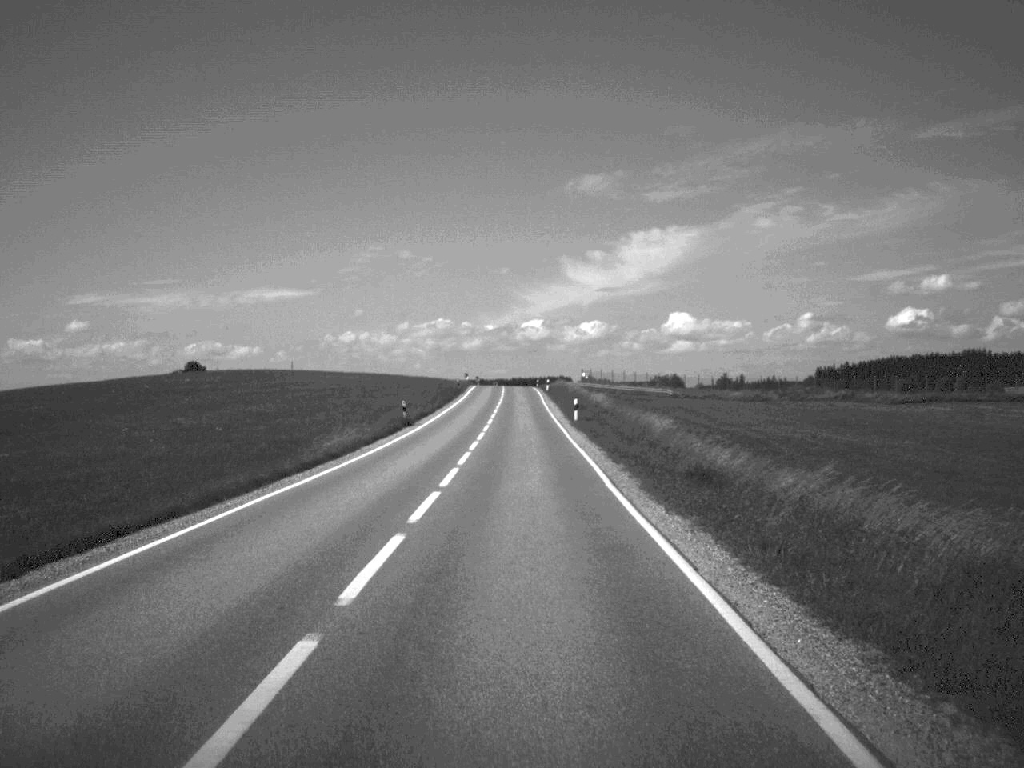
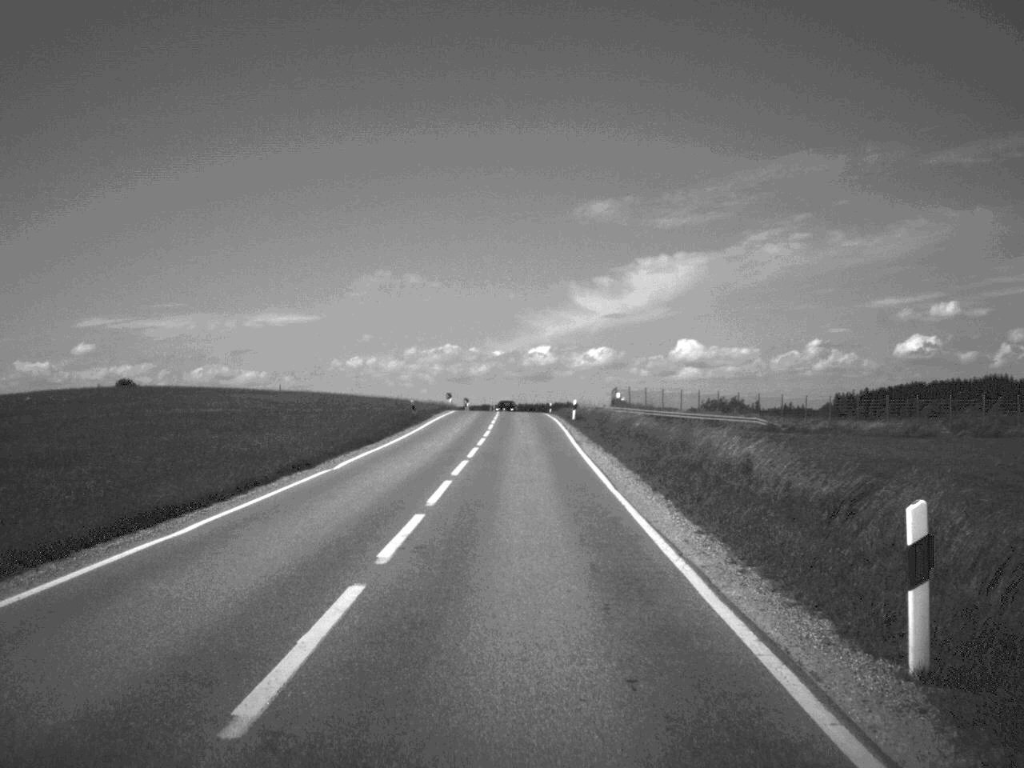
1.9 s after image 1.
(-0.2, +45.2) m; 0°
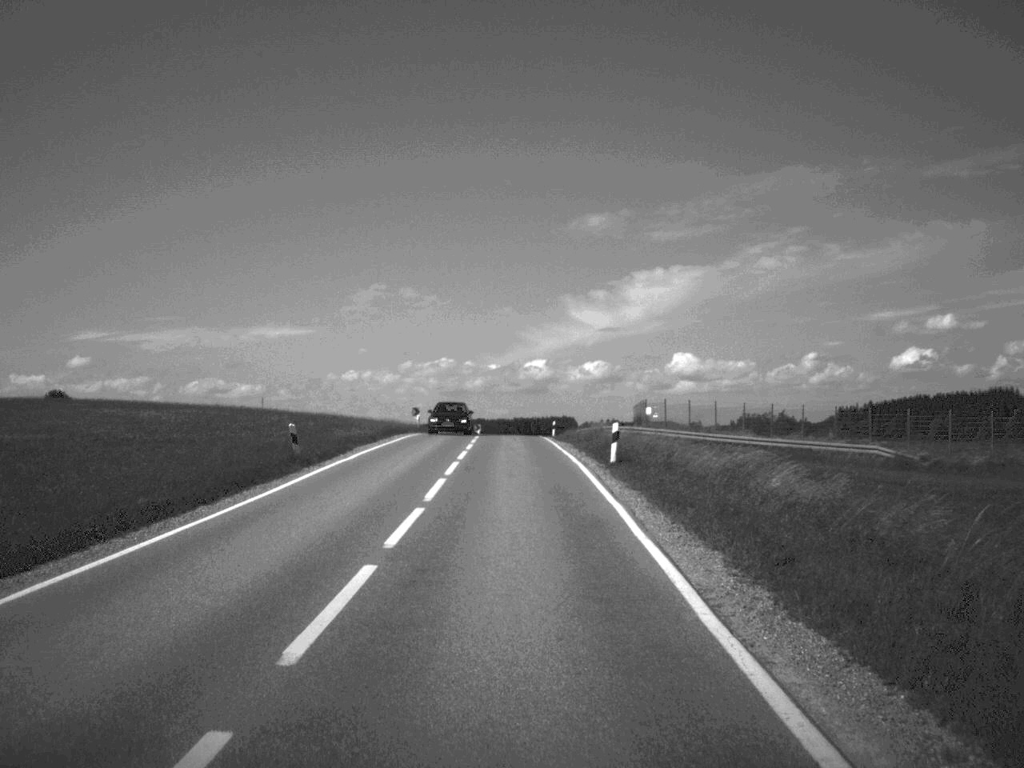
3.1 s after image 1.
(+0.1, +28.0) m; 0°
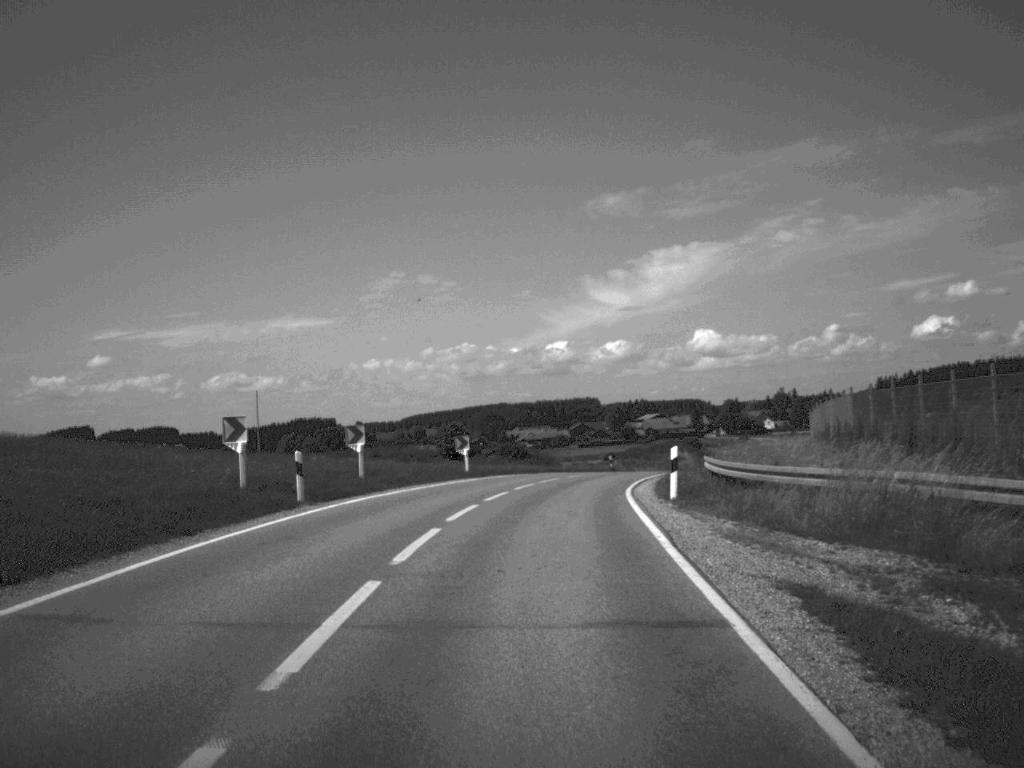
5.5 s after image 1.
(-0.7, +53.6) m; -1°
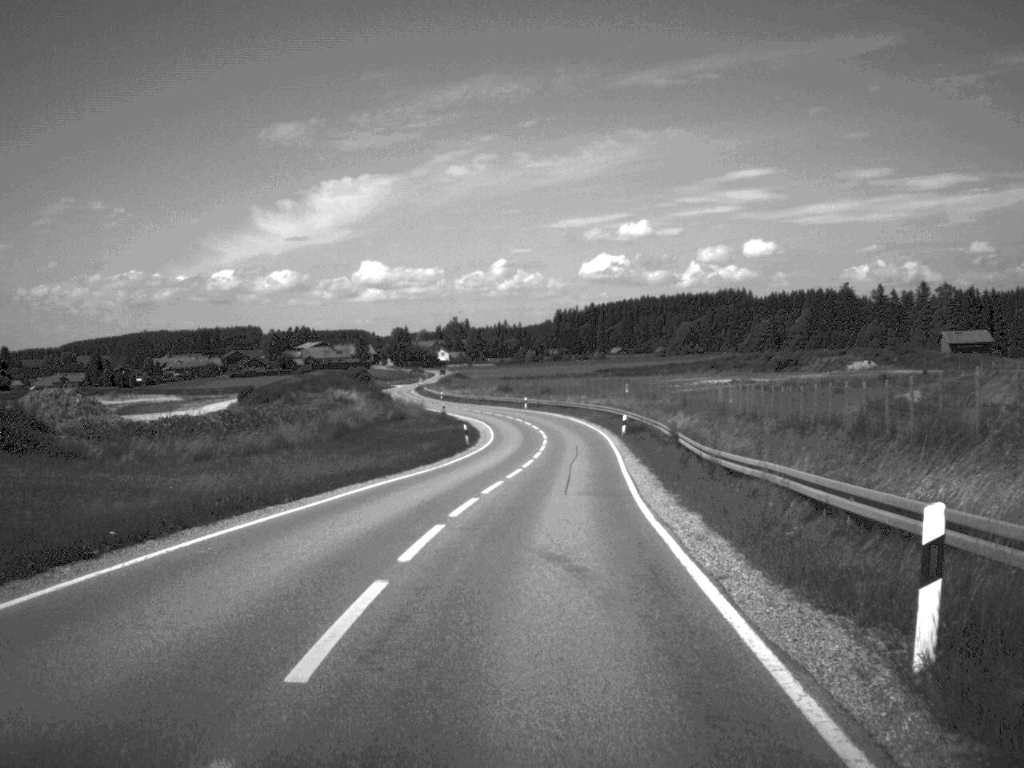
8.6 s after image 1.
(+7.5, +64.6) m; +15°
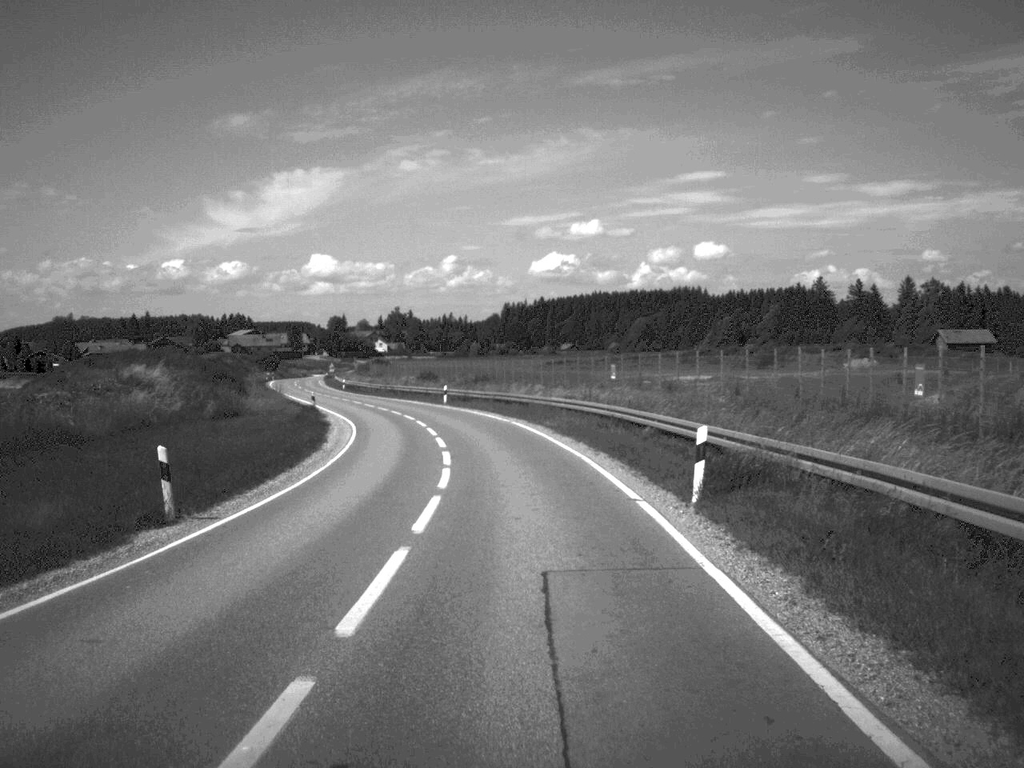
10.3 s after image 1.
(+1.2, +40.0) m; +2°
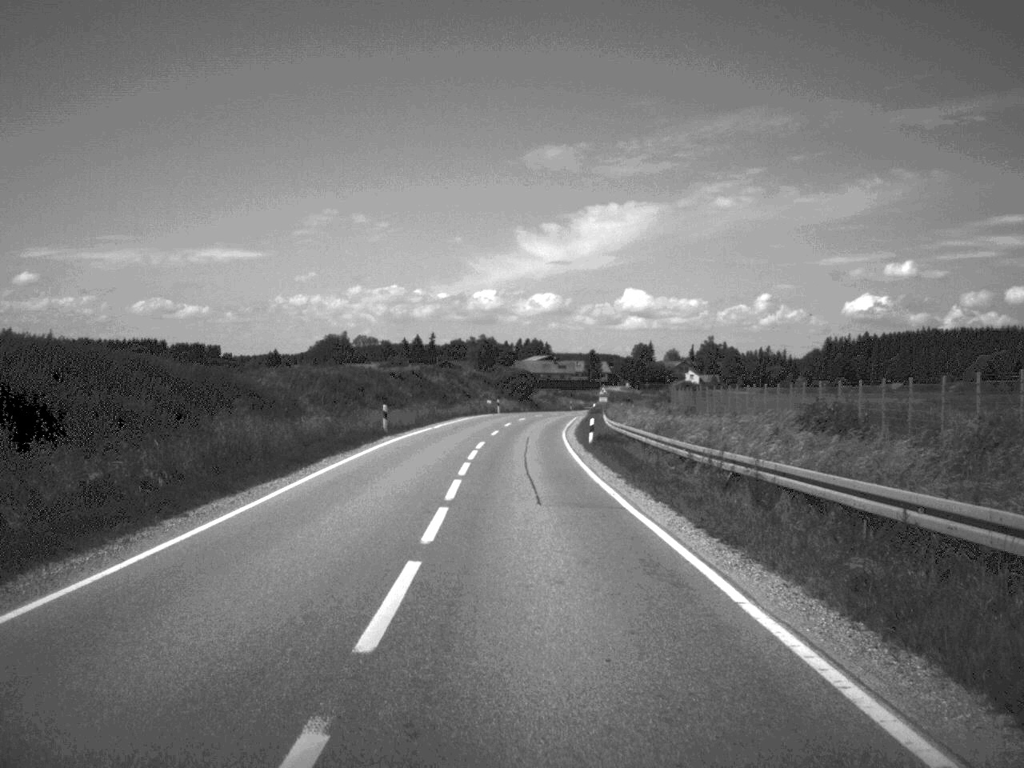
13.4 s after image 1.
(-8.3, +71.6) m; -14°
